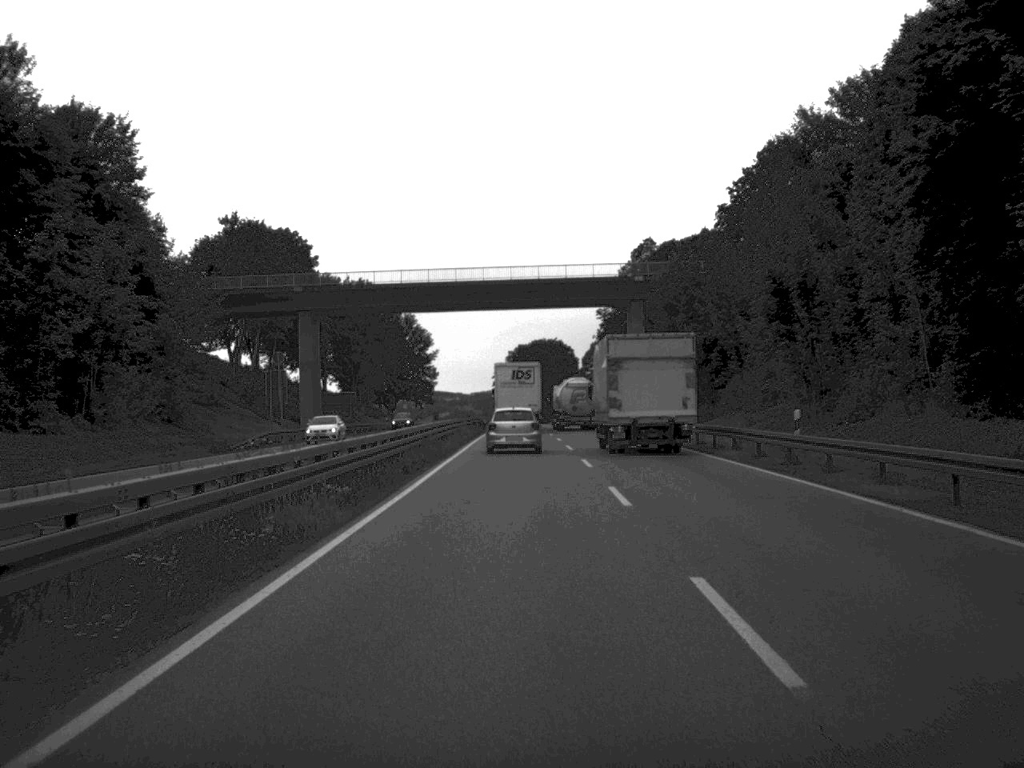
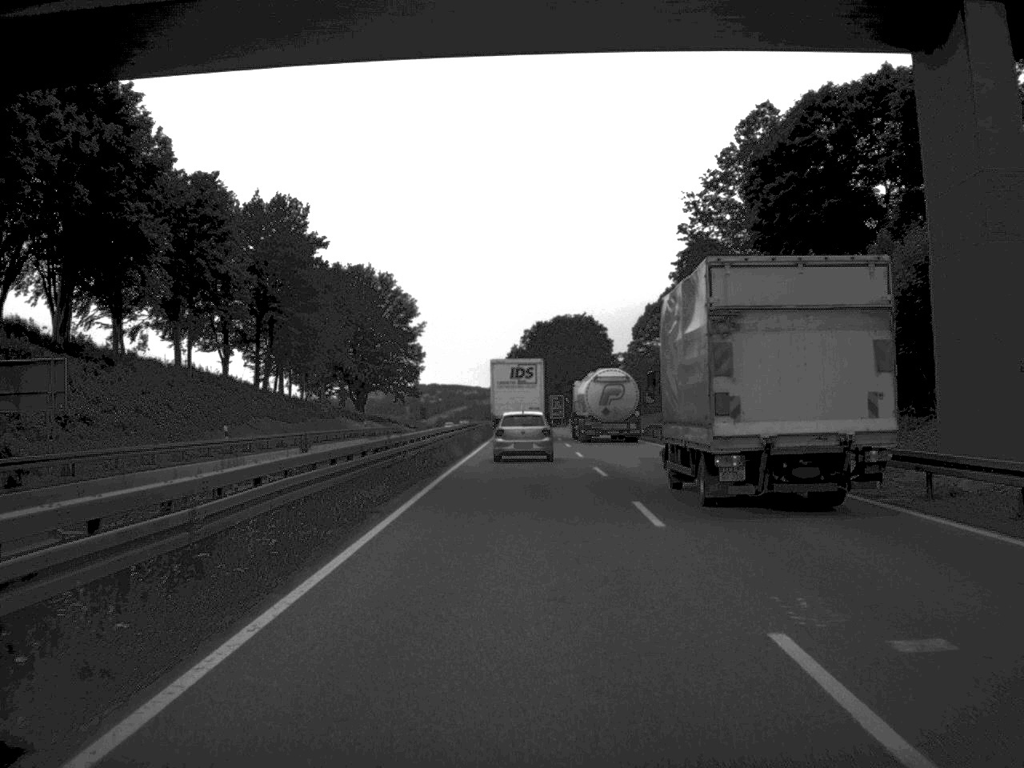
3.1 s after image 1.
(-0.5, +73.3) m; -1°
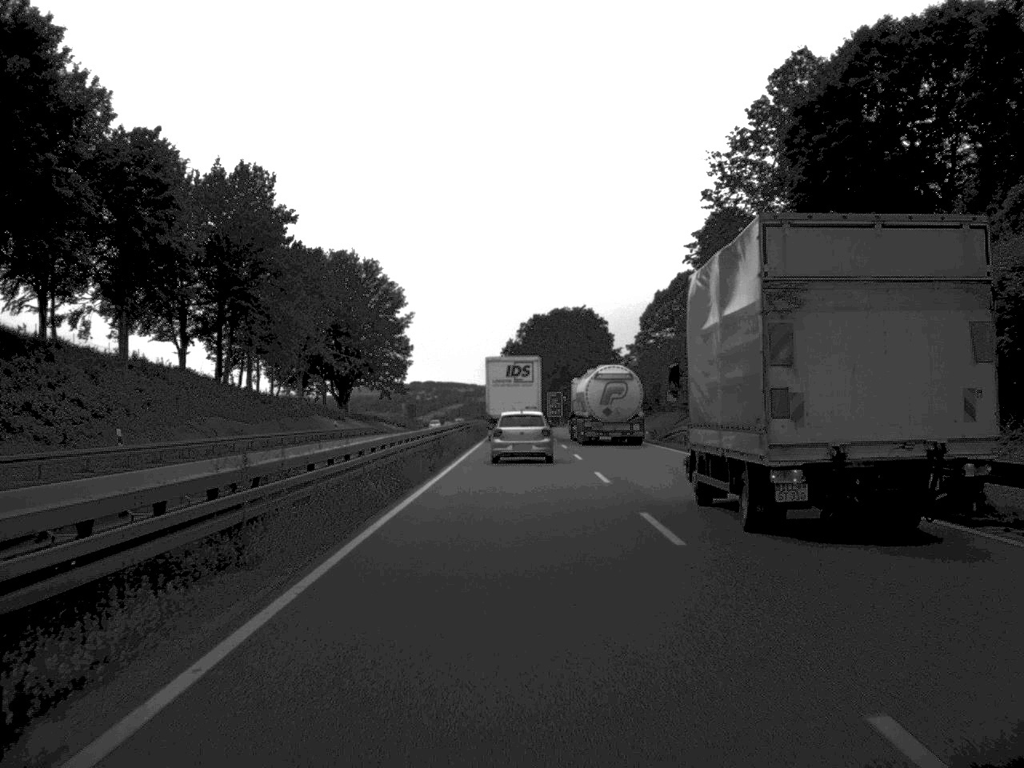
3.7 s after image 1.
(0.0, +14.1) m; 0°
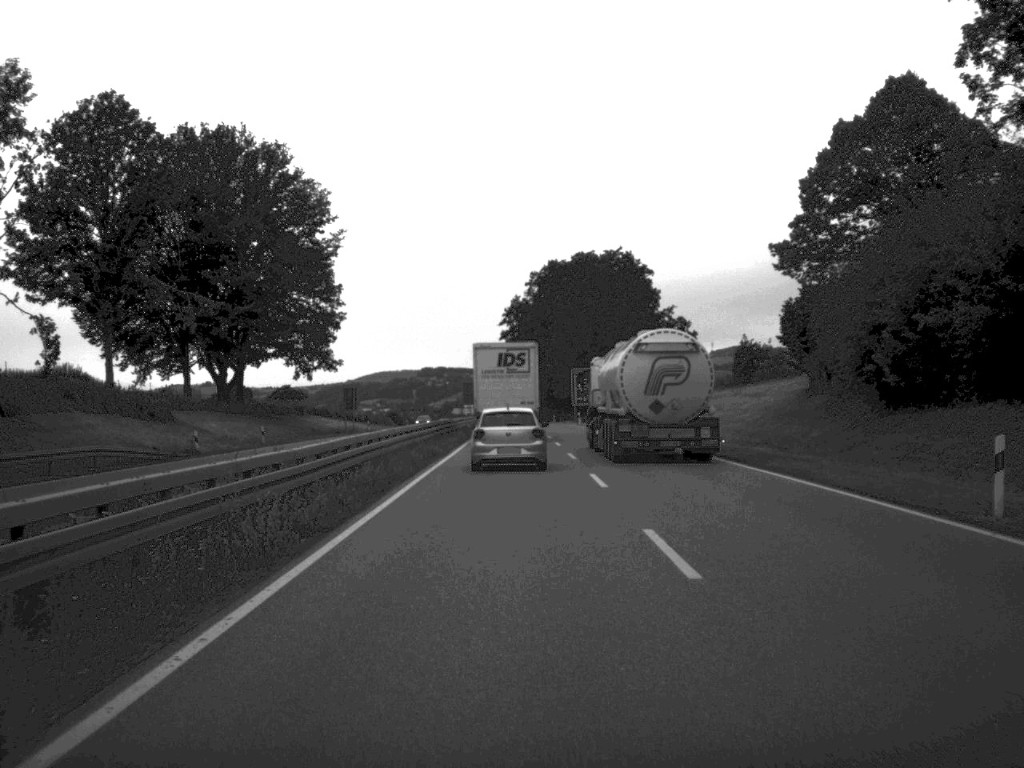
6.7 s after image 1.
(-0.2, +73.6) m; -1°
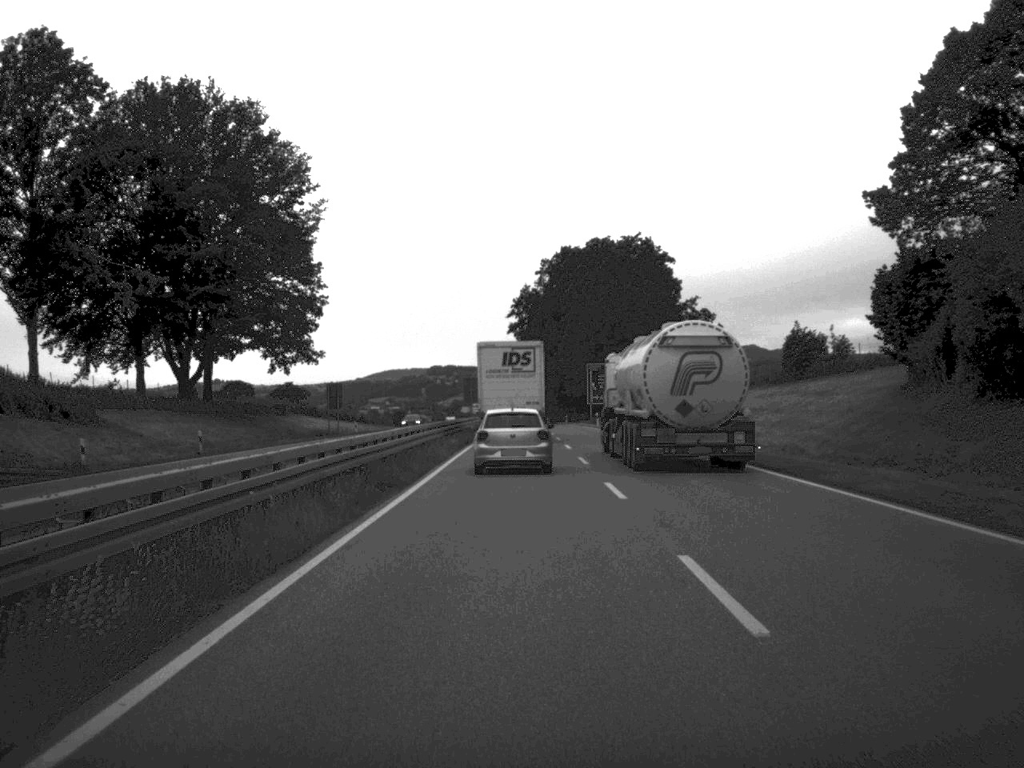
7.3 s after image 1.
(-0.1, +14.4) m; 0°
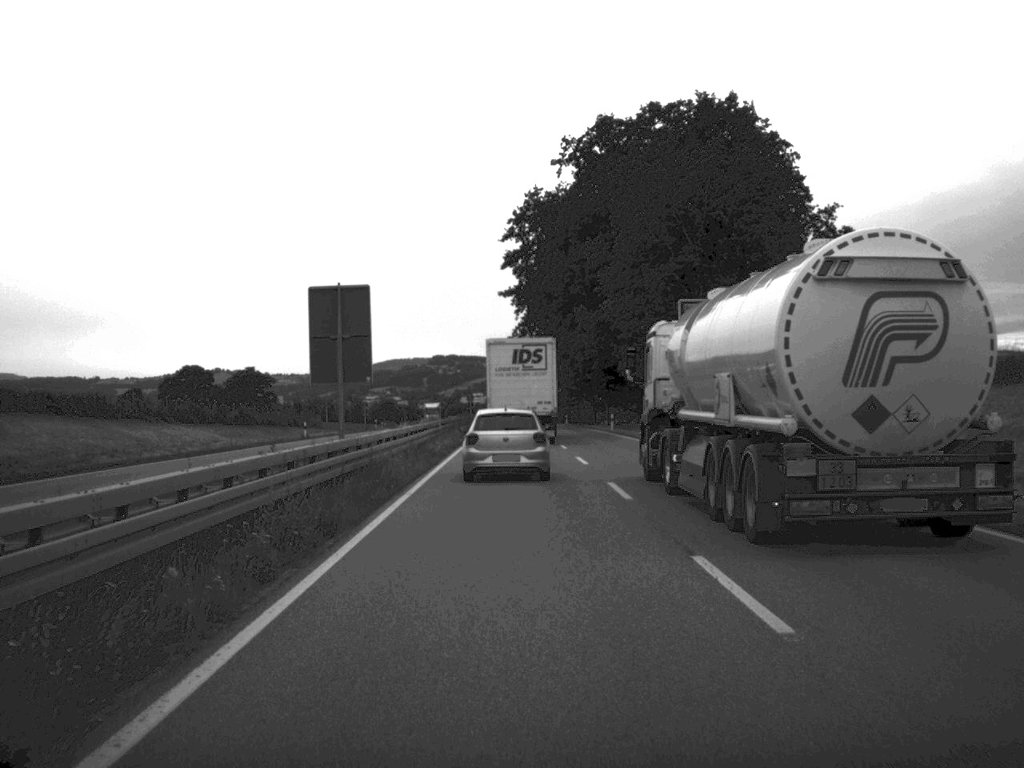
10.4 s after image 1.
(-0.5, +70.8) m; 0°
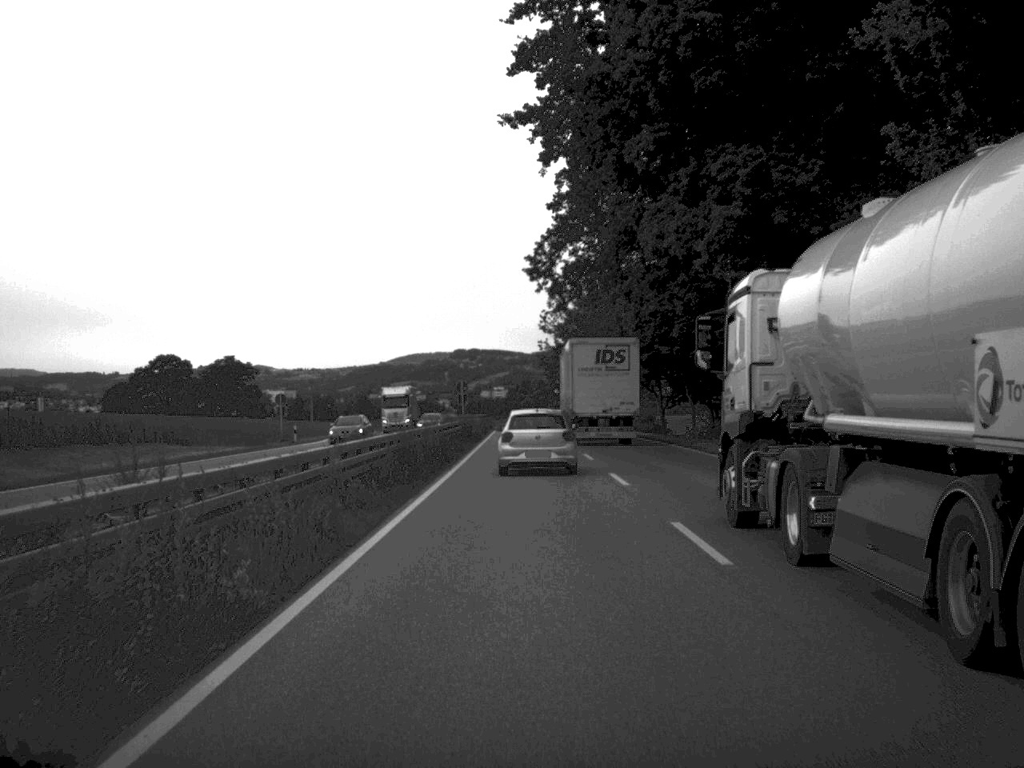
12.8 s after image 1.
(-0.7, +55.3) m; -1°
